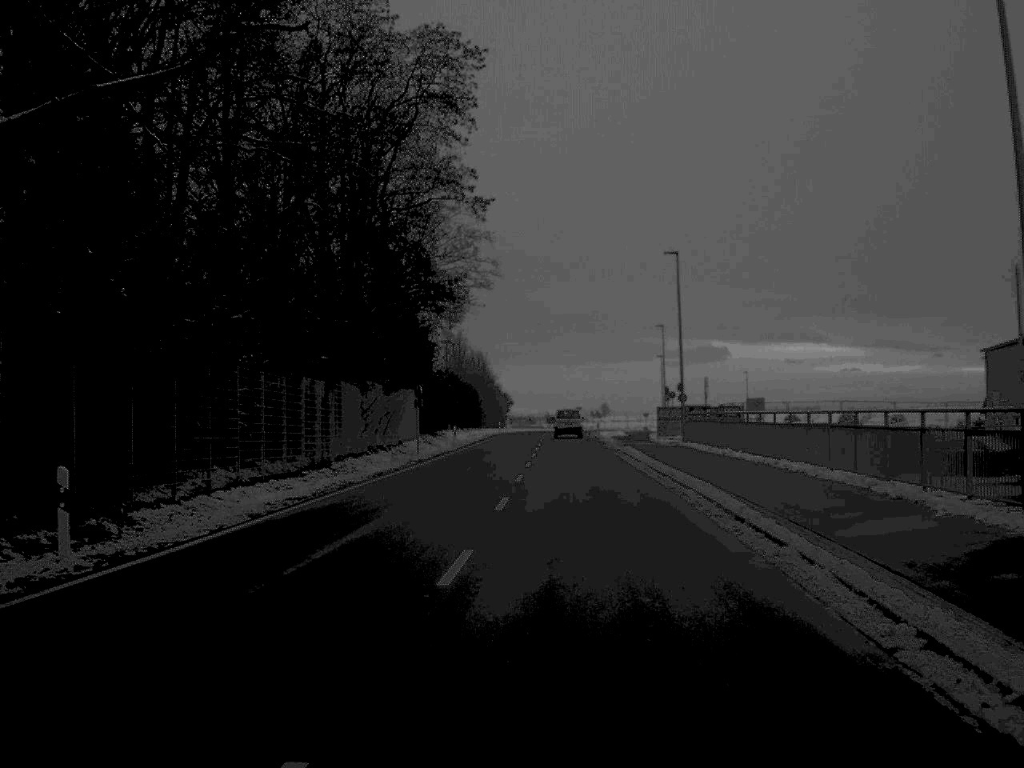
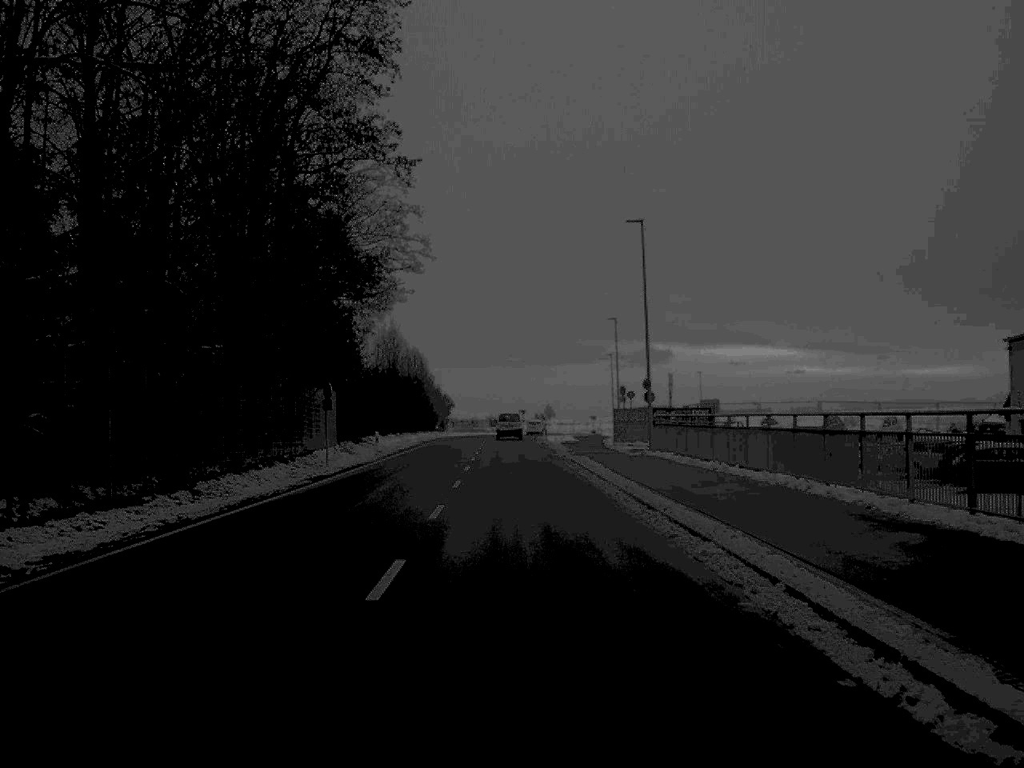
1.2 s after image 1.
(+0.3, +9.7) m; +2°
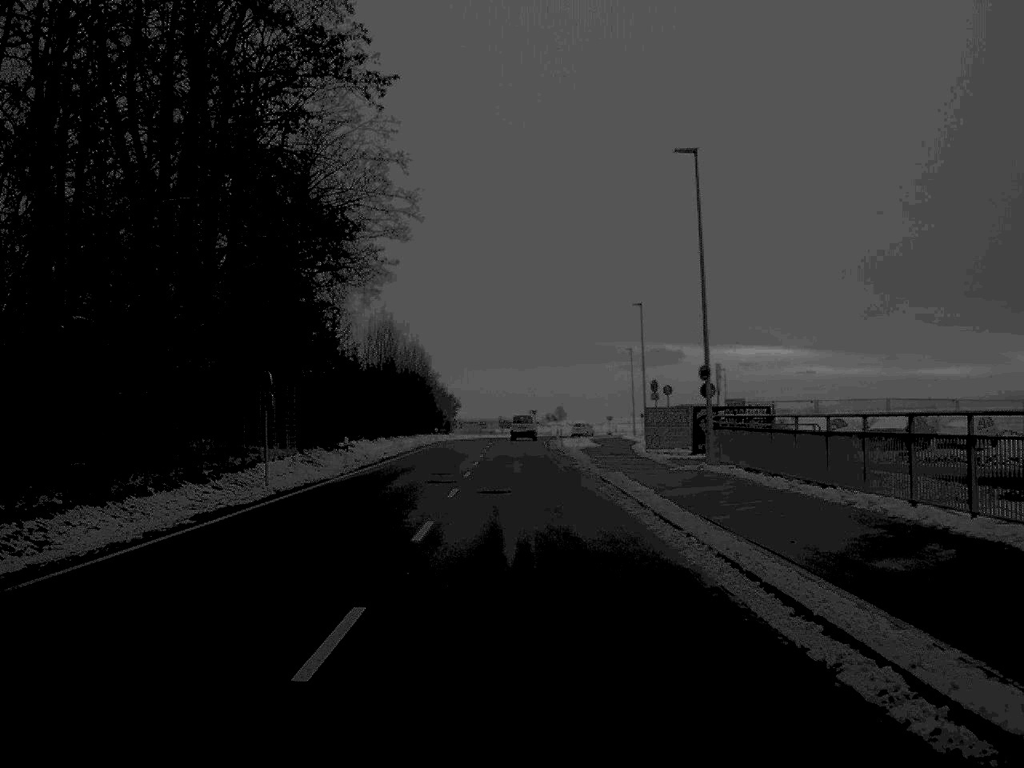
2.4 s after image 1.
(0.0, +12.2) m; -1°
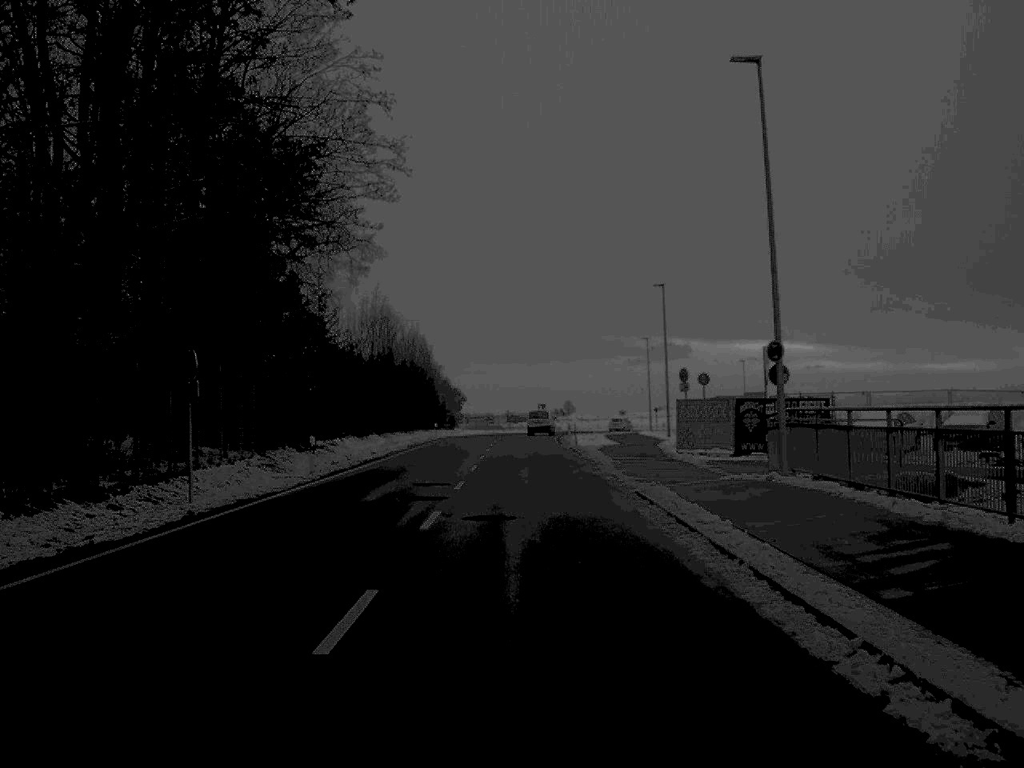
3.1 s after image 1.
(0.0, +8.3) m; 0°
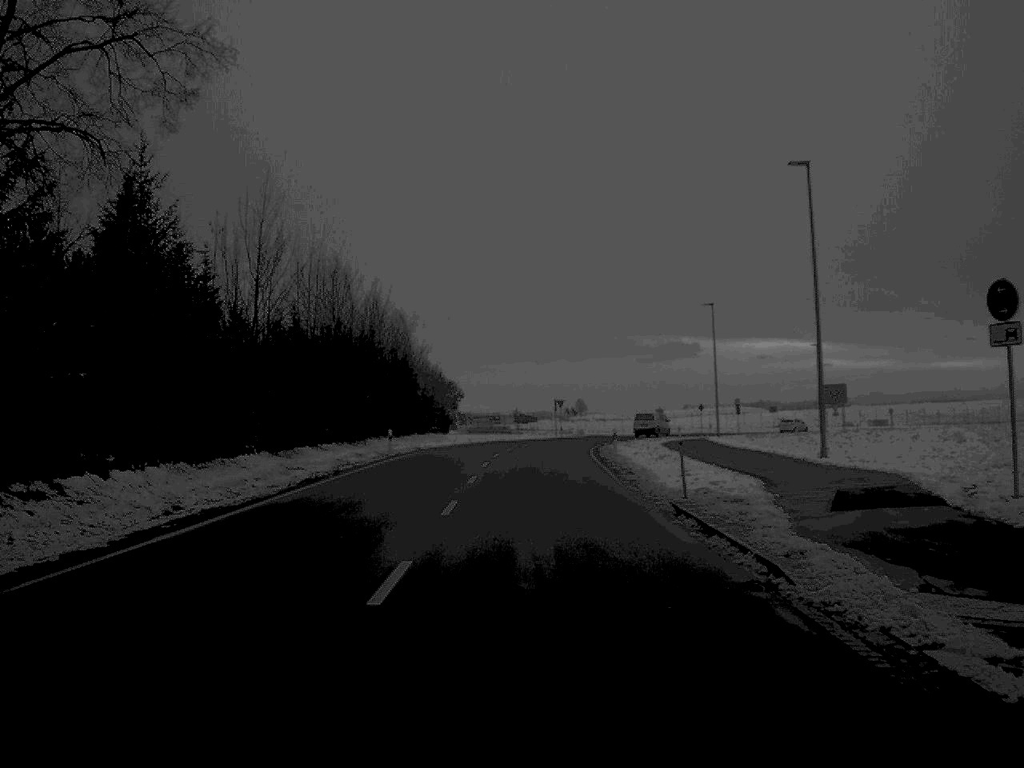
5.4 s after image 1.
(-0.3, +34.0) m; 0°
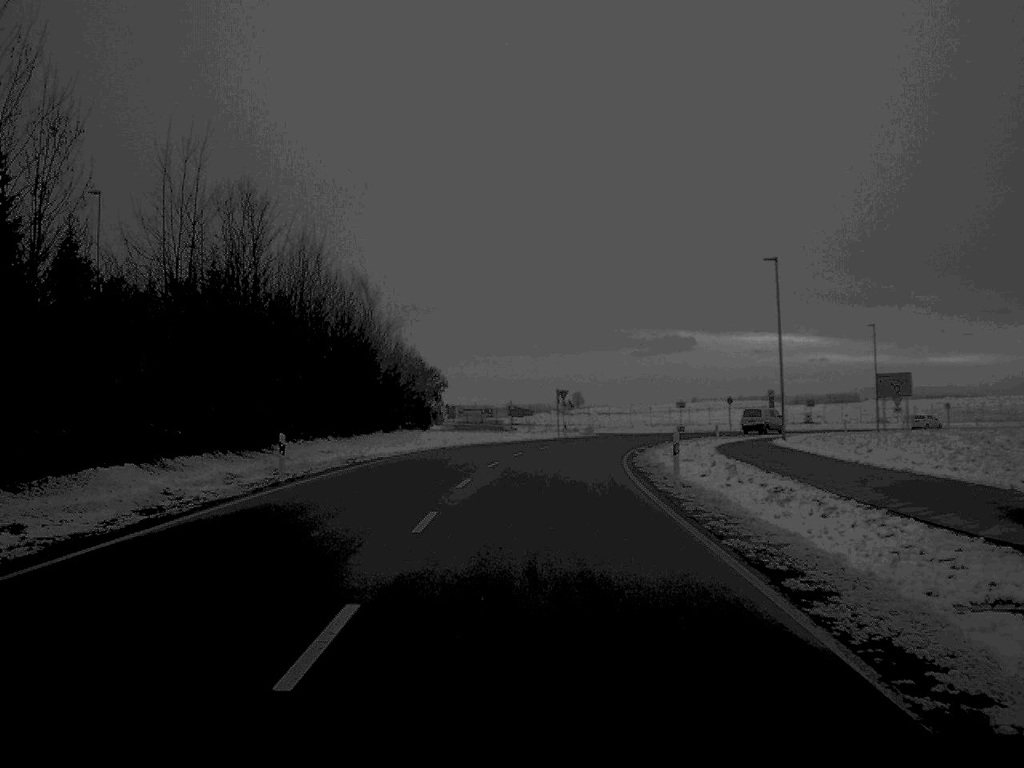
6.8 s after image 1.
(+0.1, +21.3) m; 0°
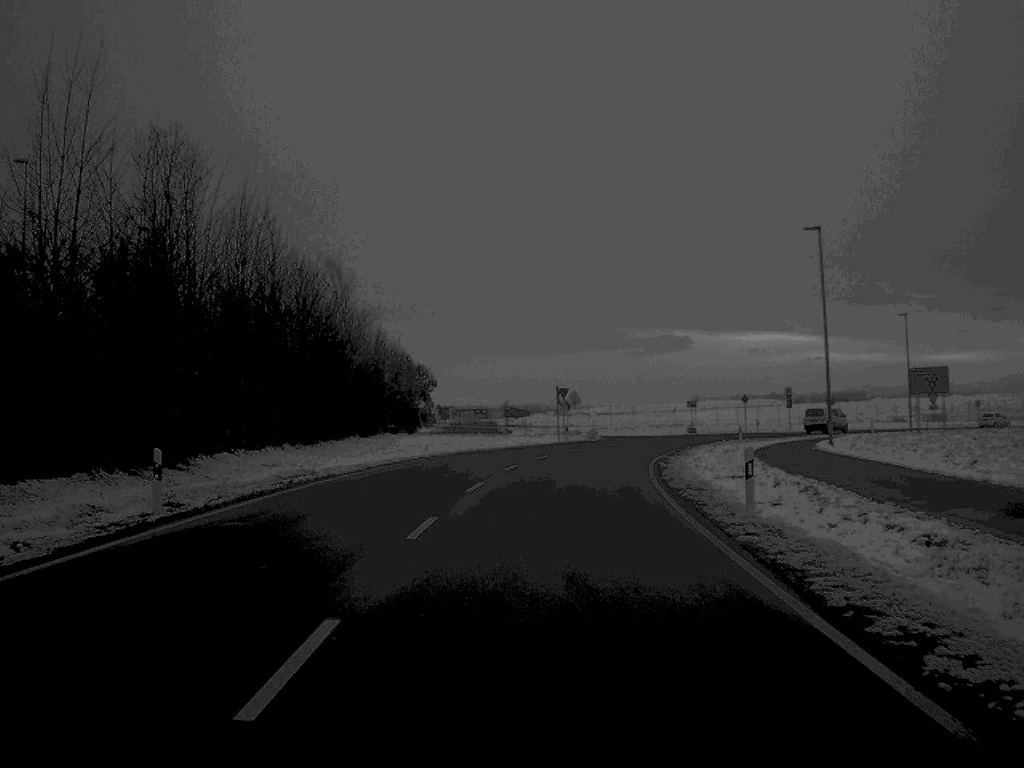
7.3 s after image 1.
(0.0, +9.6) m; 0°
